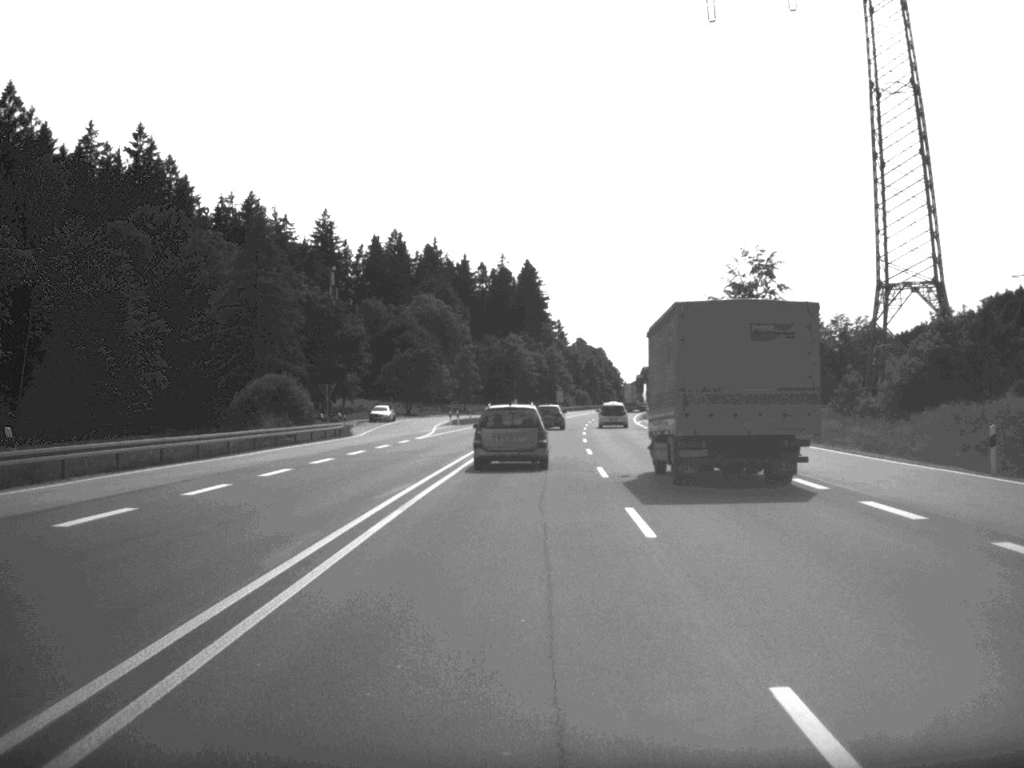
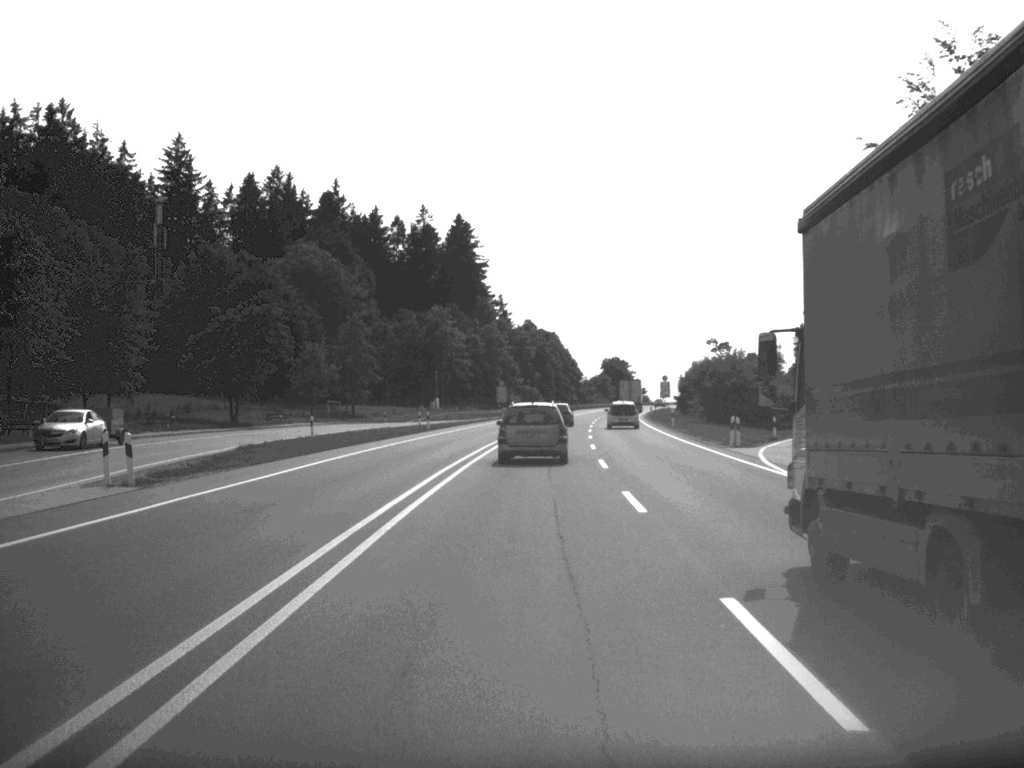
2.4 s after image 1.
(+1.5, +68.0) m; +3°
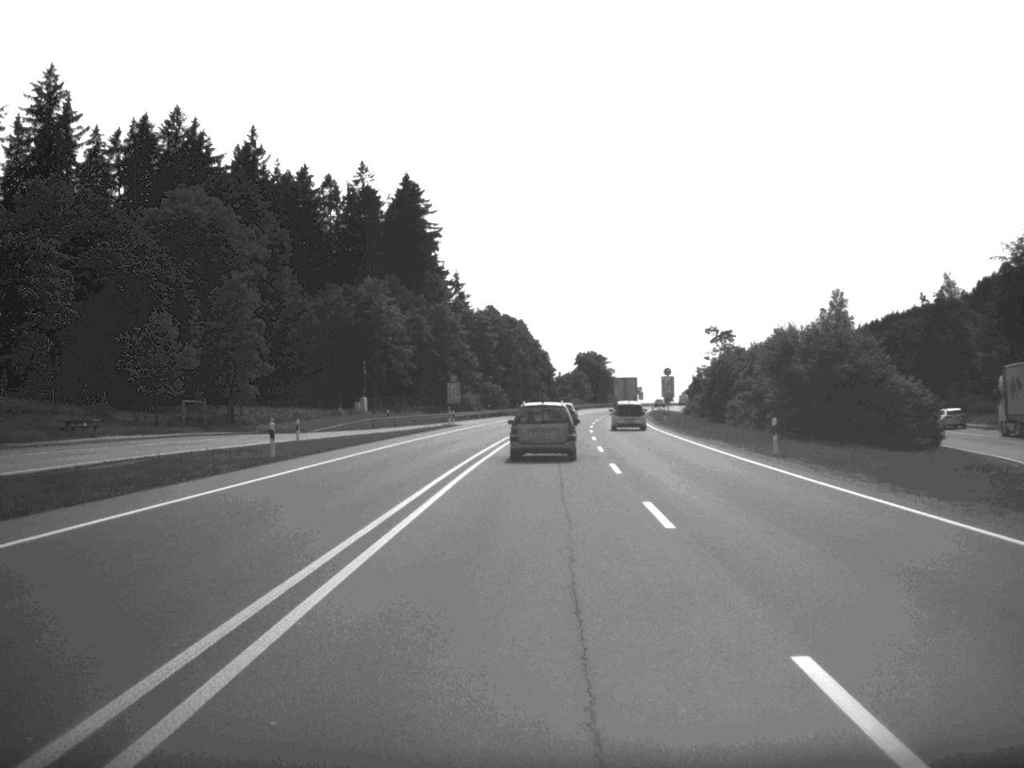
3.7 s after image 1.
(+0.5, +37.8) m; +2°
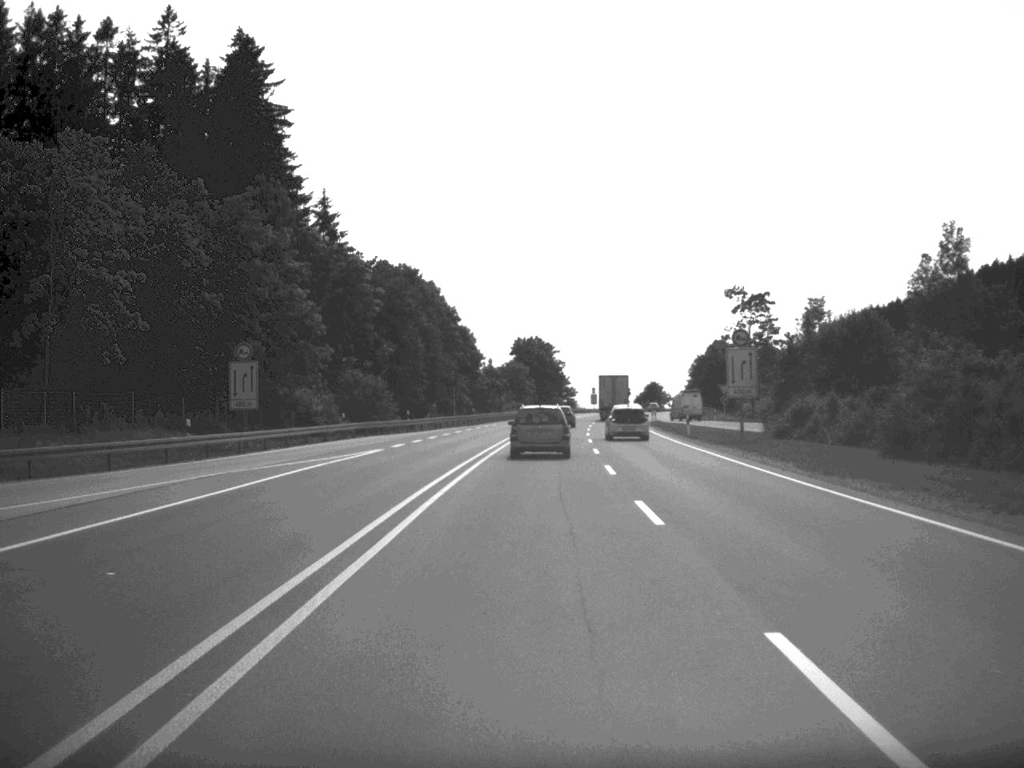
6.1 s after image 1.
(+1.9, +70.2) m; +3°
